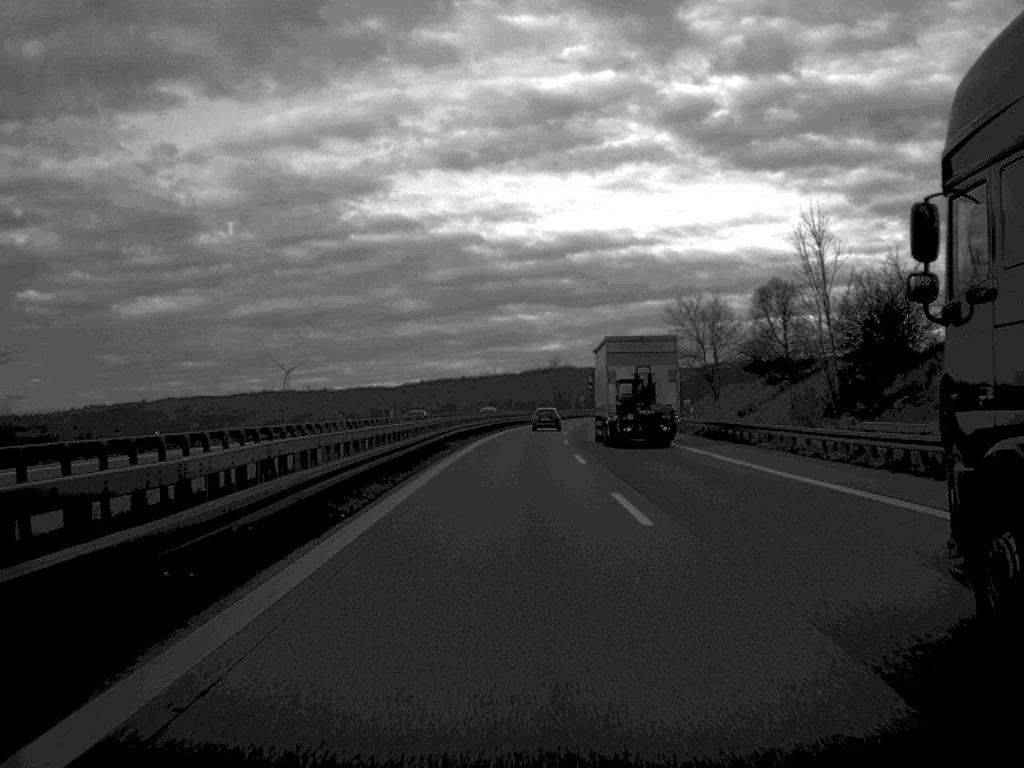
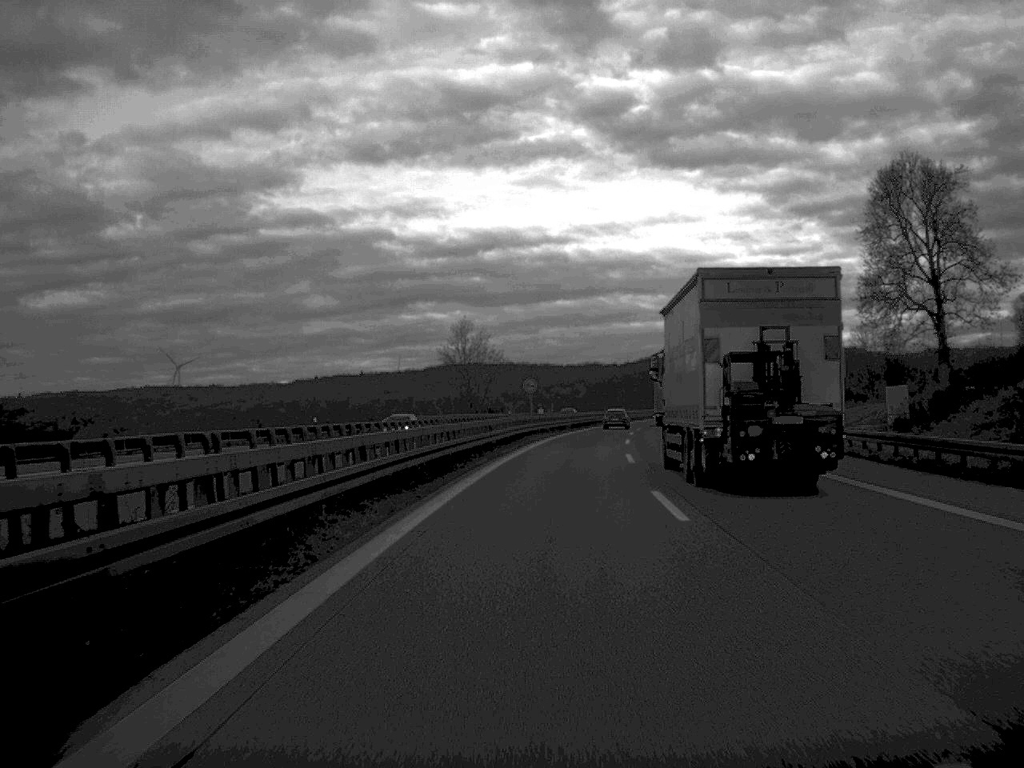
(+2.4, +105.4) m; +4°
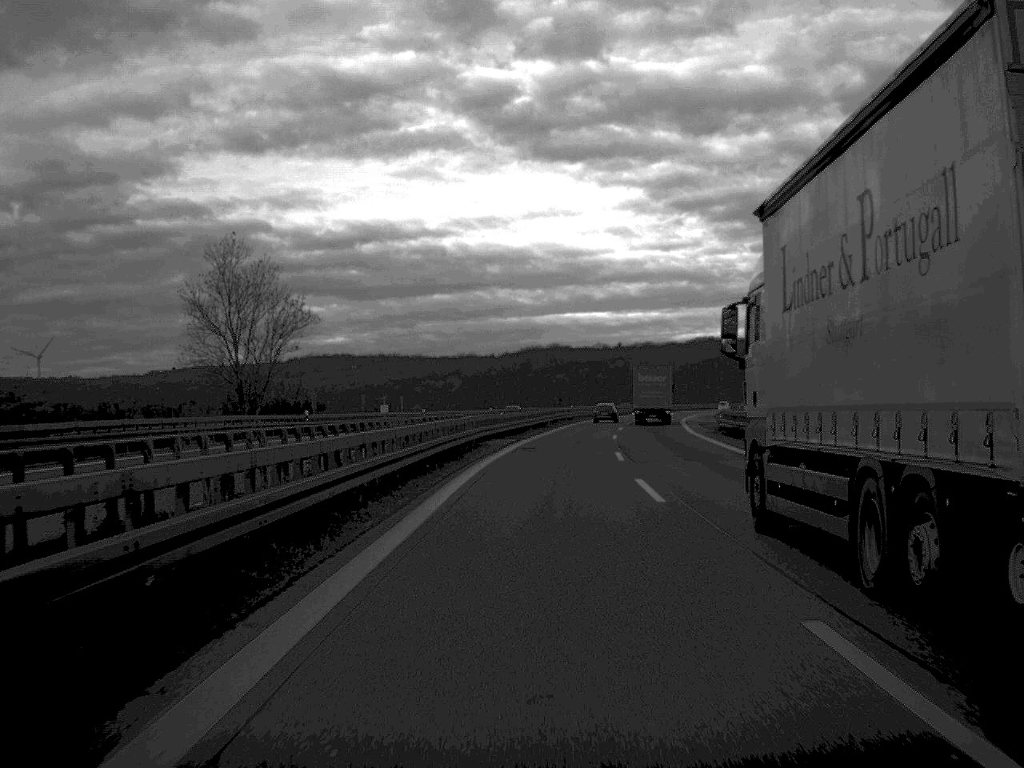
(+3.3, +66.9) m; +5°
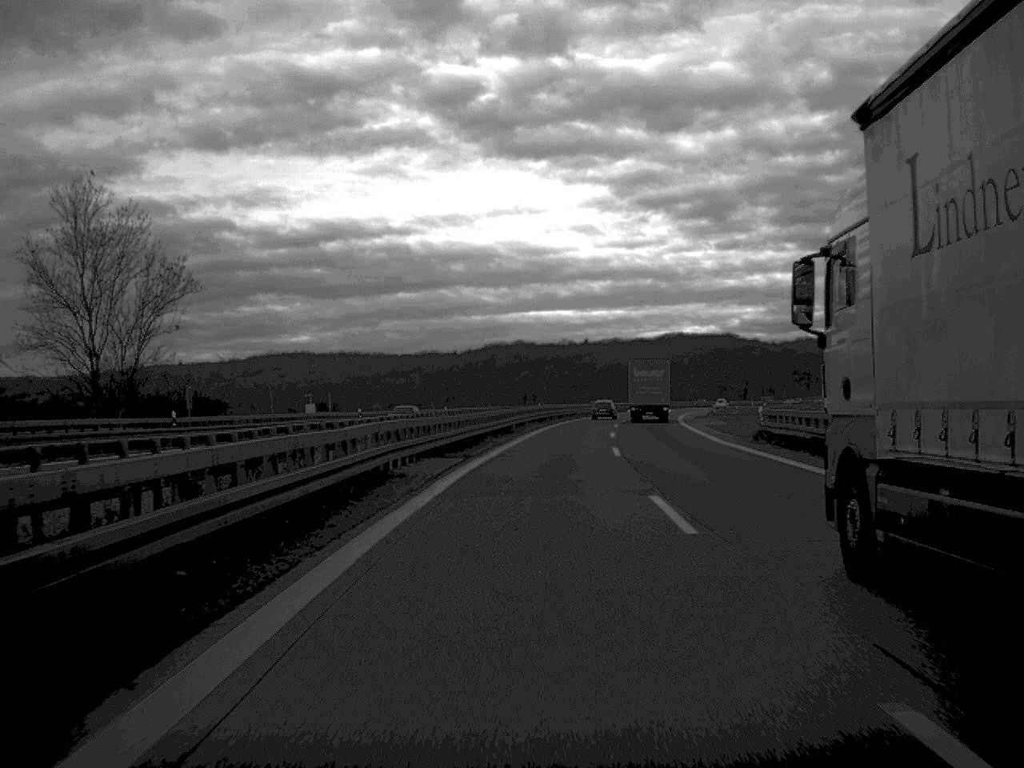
(+0.3, +20.7) m; +2°
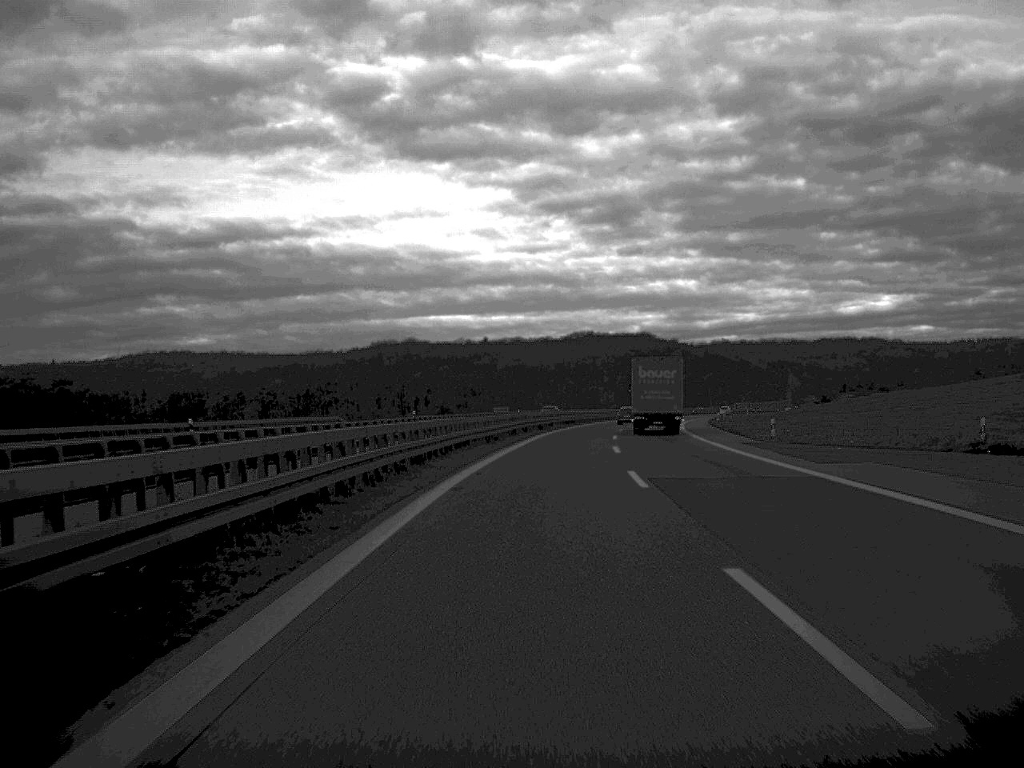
(+2.5, +65.4) m; +5°
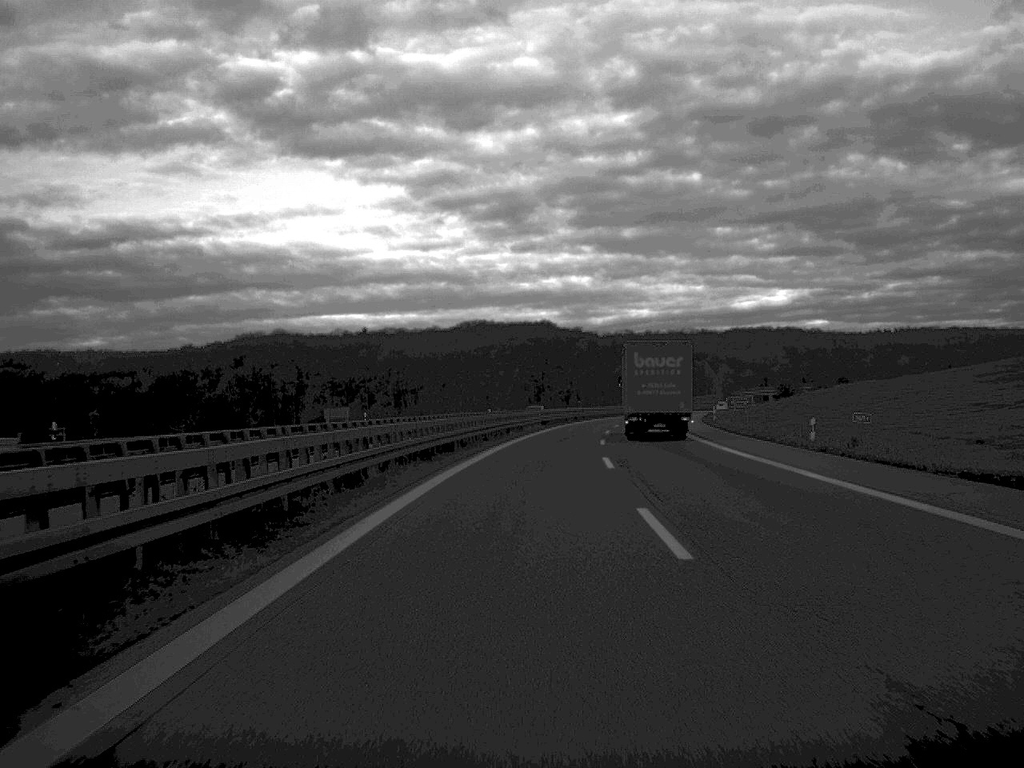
(+2.9, +64.2) m; +5°
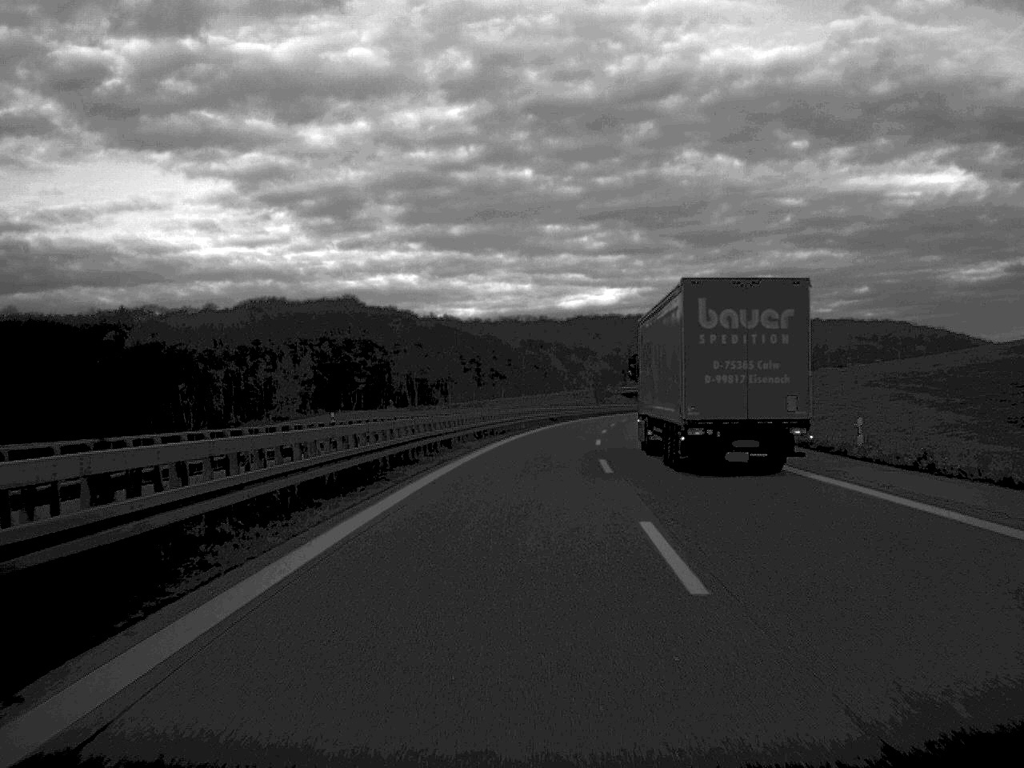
(+7.3, +108.4) m; +8°
